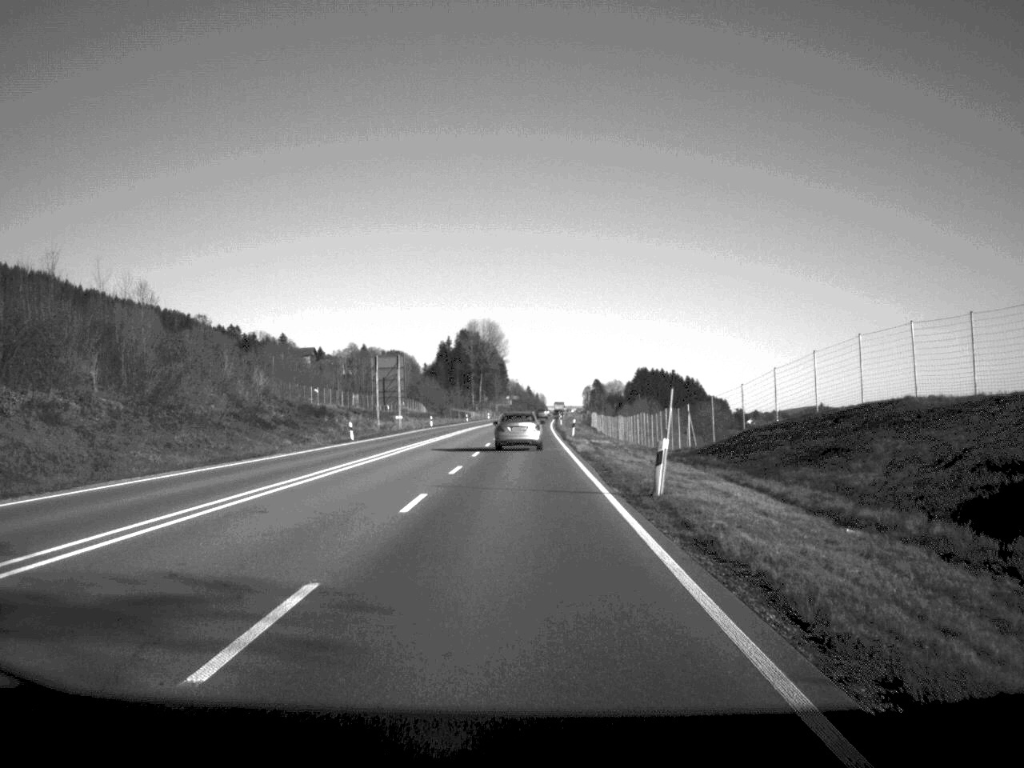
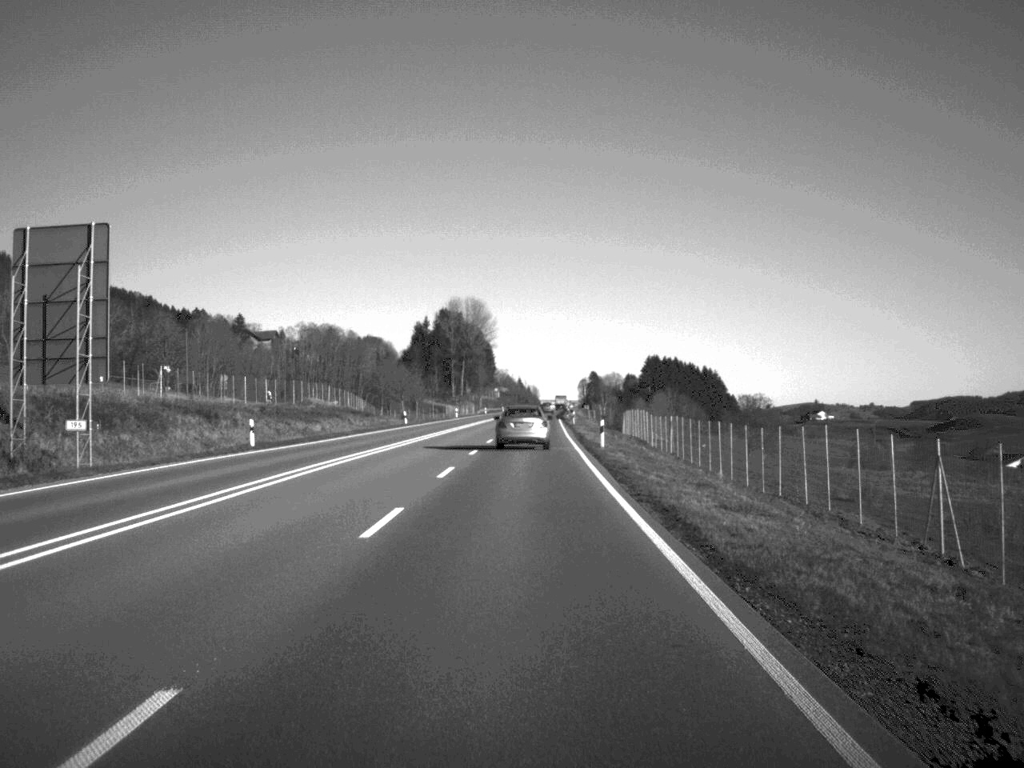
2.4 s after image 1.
(+0.3, +76.4) m; 0°
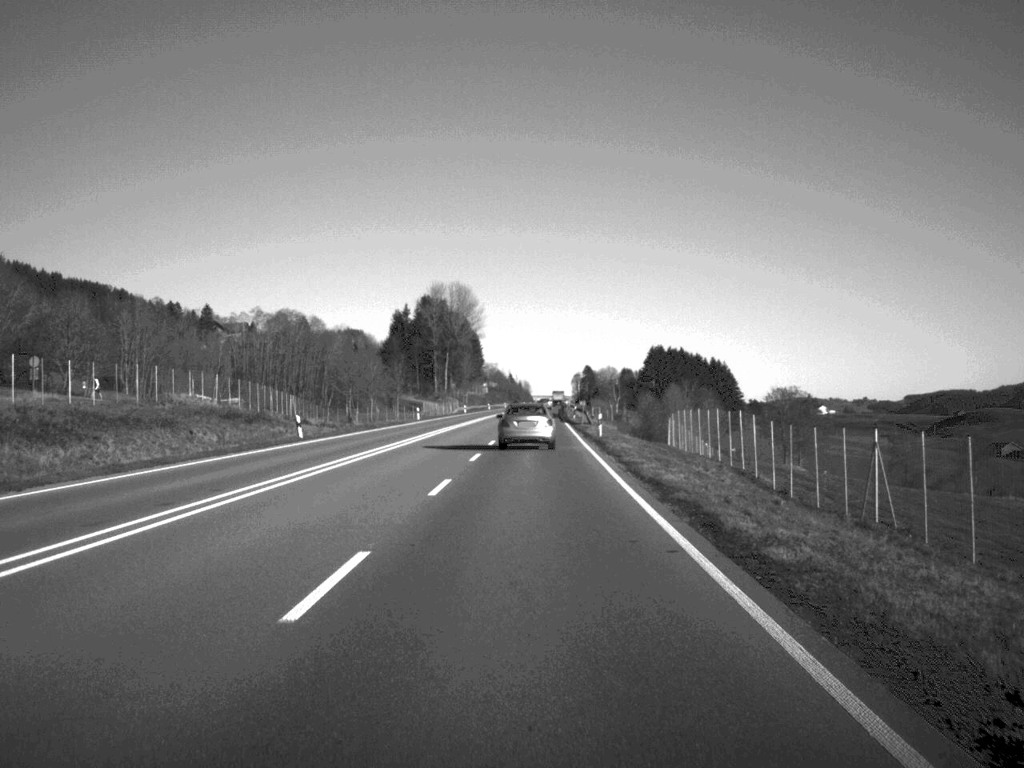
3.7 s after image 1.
(+0.1, +41.3) m; 0°
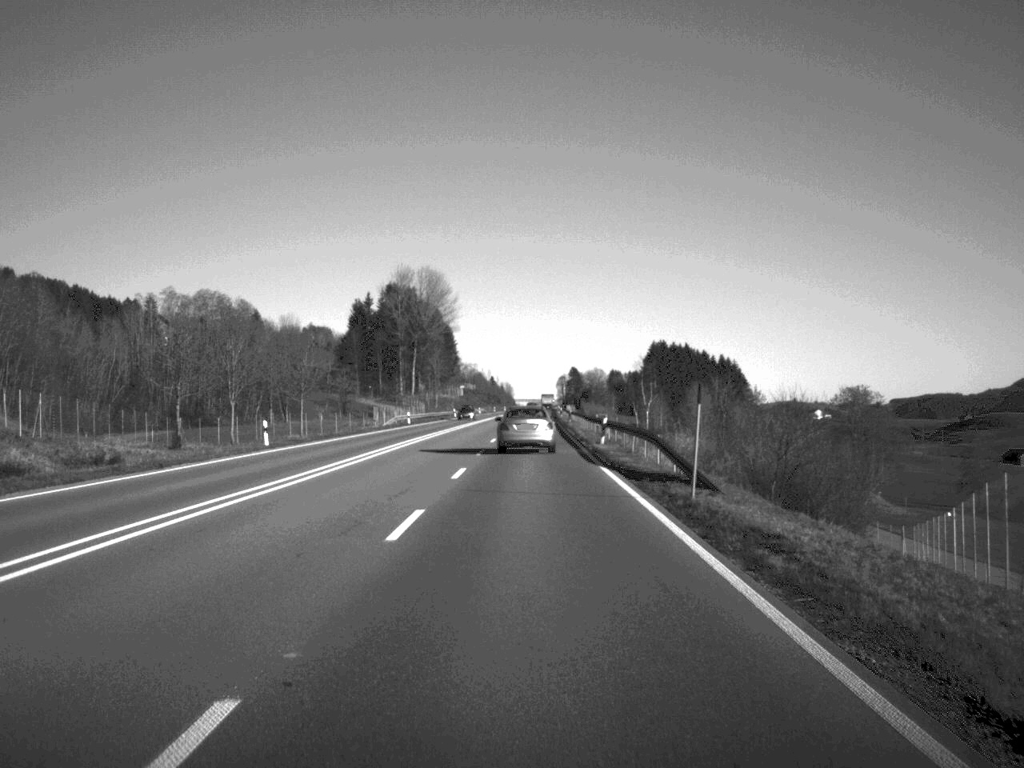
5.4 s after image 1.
(+0.3, +54.4) m; +1°
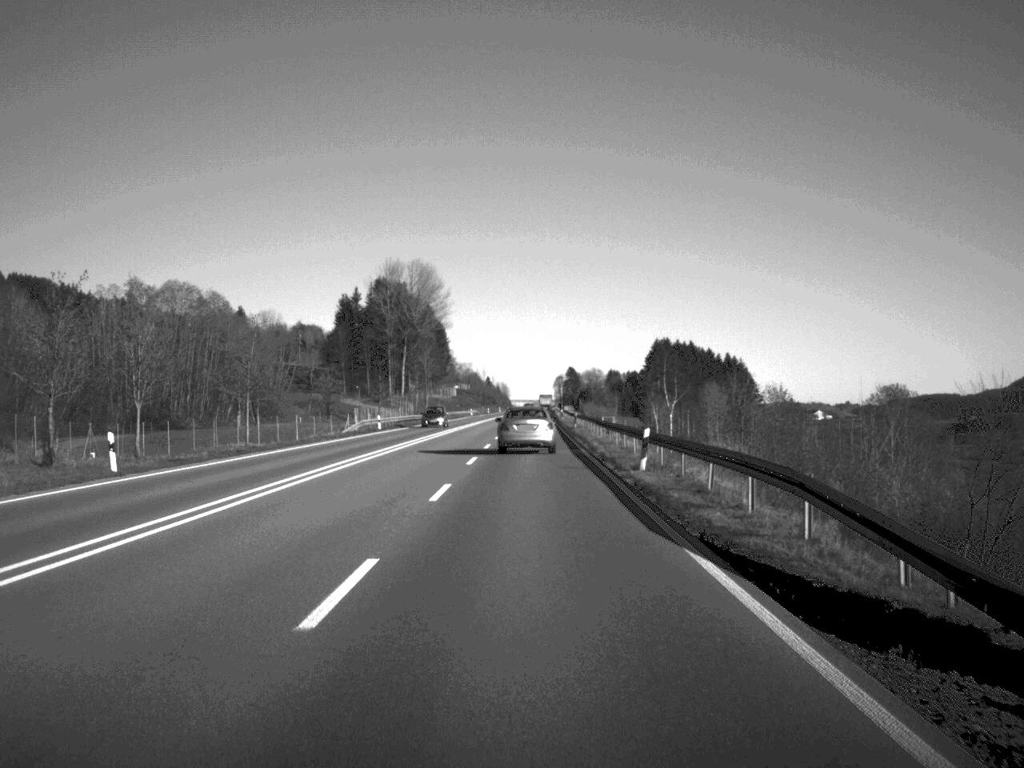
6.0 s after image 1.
(0.0, +17.5) m; 0°
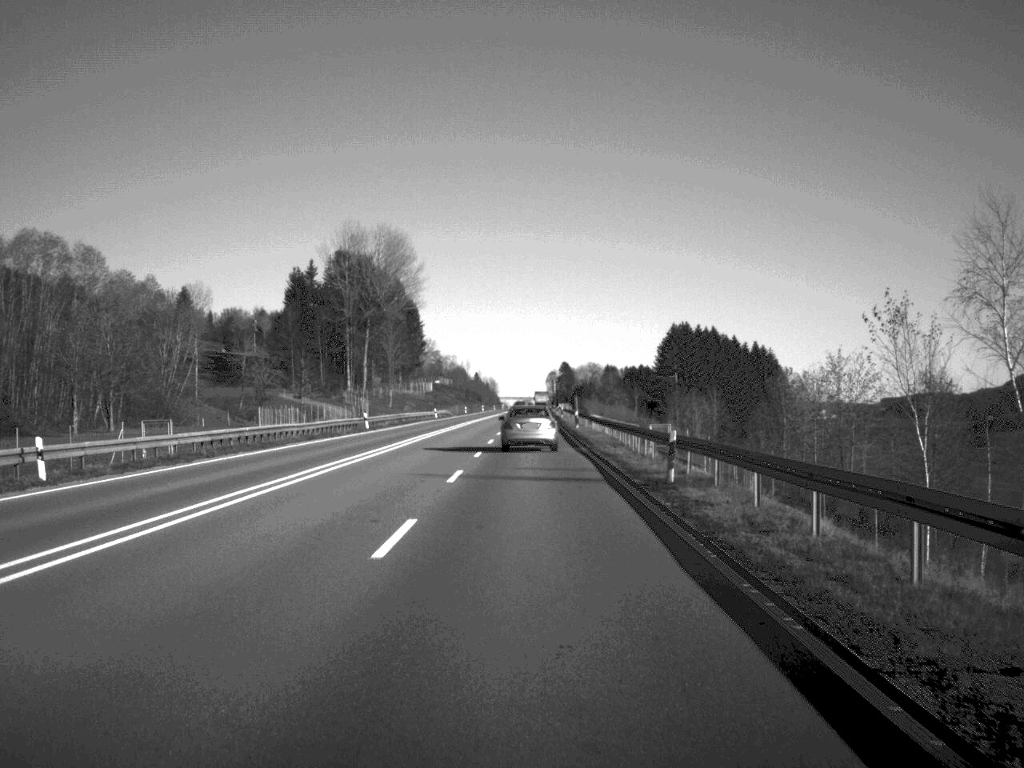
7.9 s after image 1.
(+0.1, +56.0) m; 0°
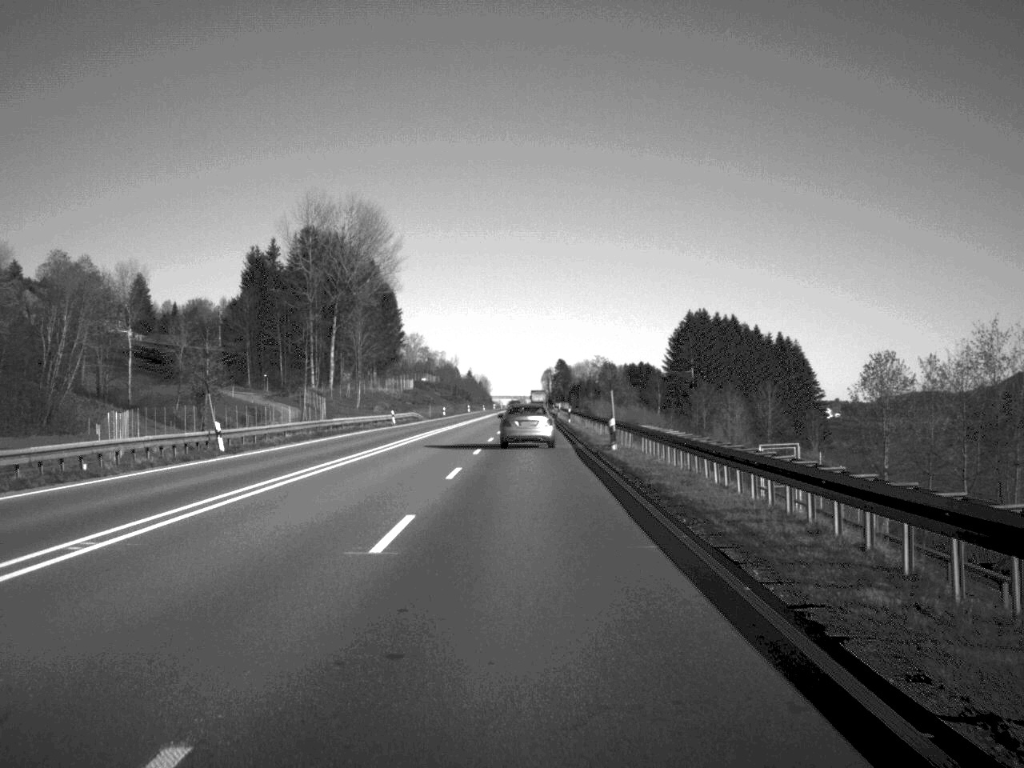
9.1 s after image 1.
(+0.1, +35.1) m; 0°
